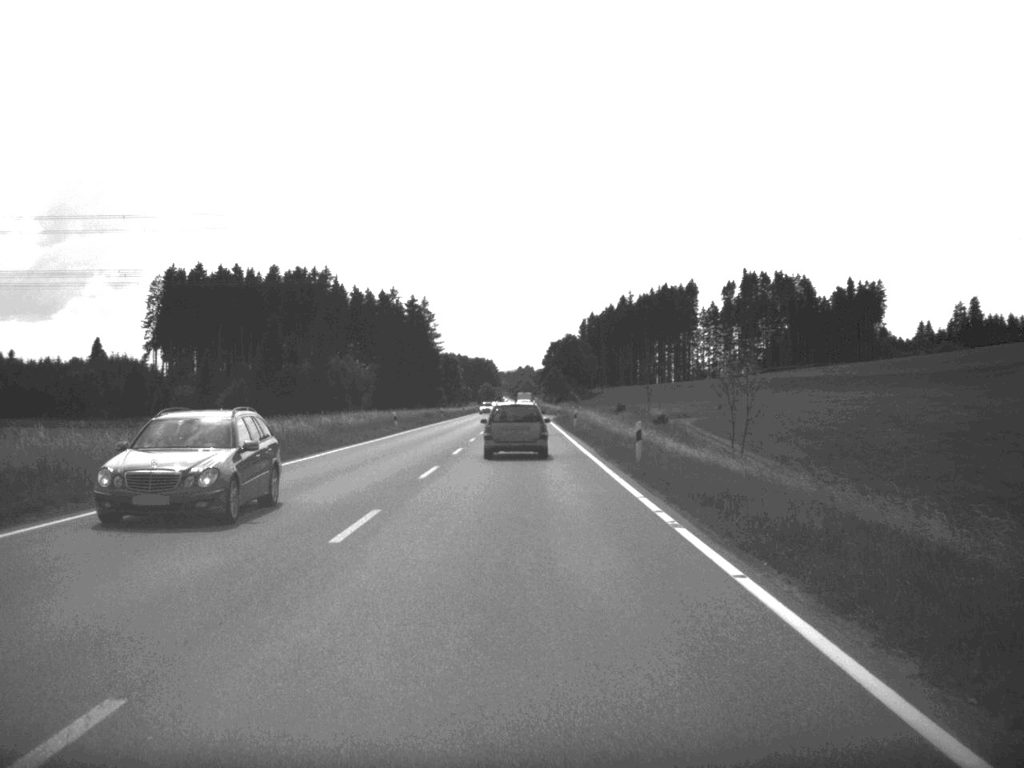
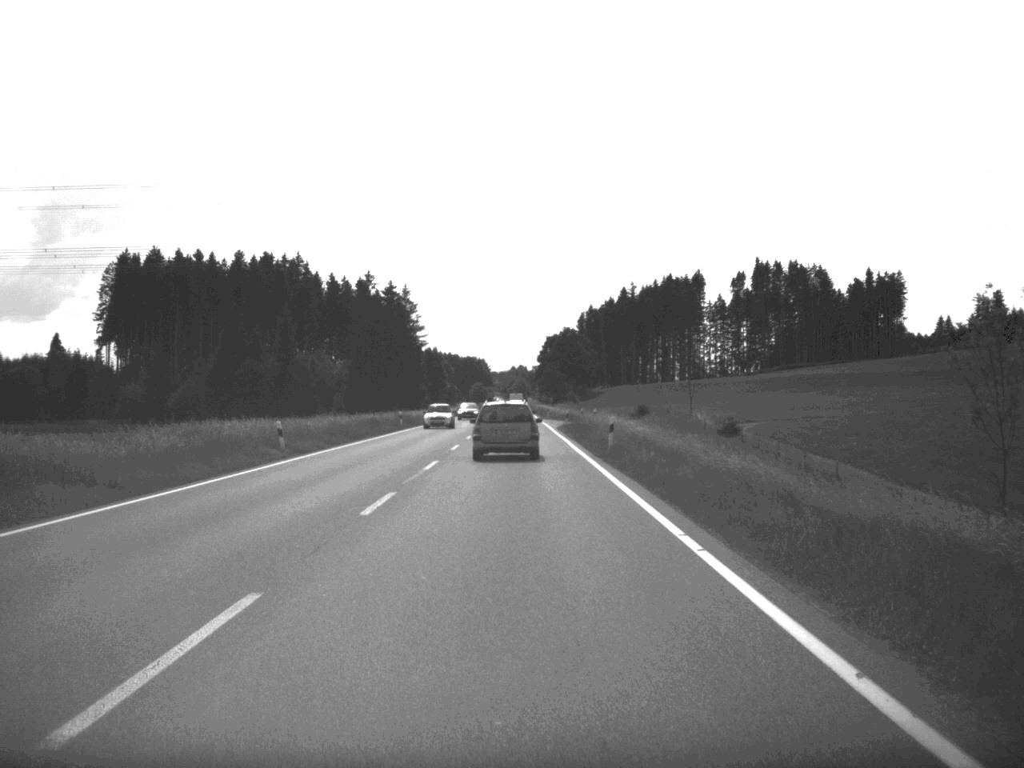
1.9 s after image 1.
(0.0, +32.1) m; 0°
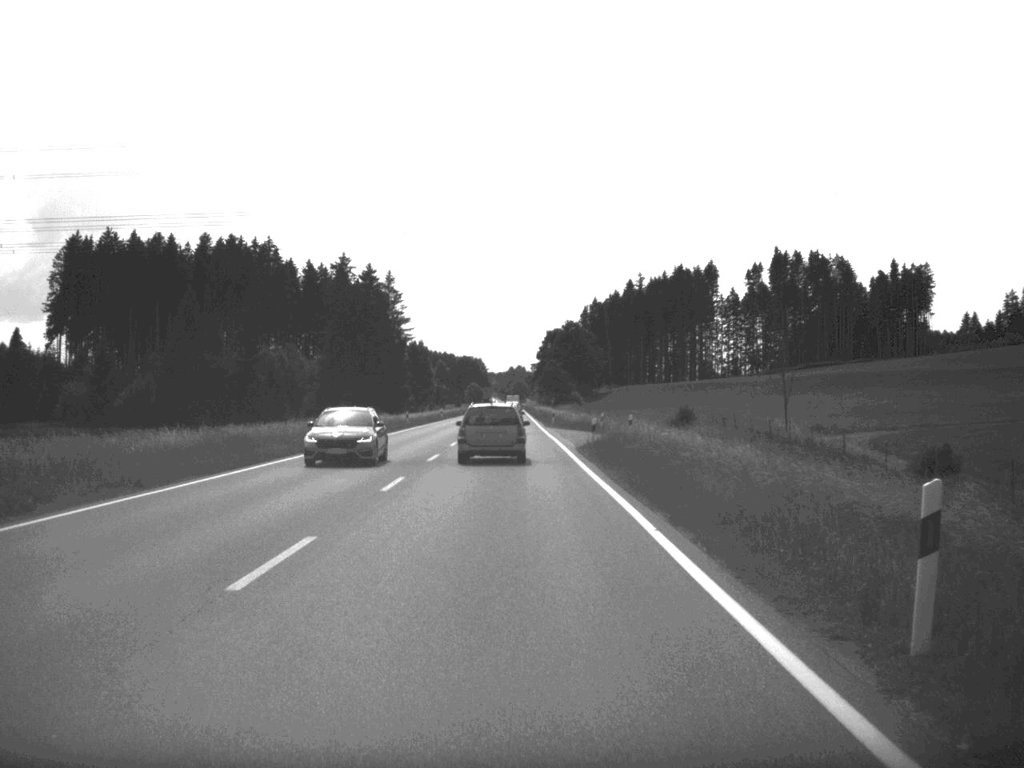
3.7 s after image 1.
(+0.1, +30.3) m; 0°
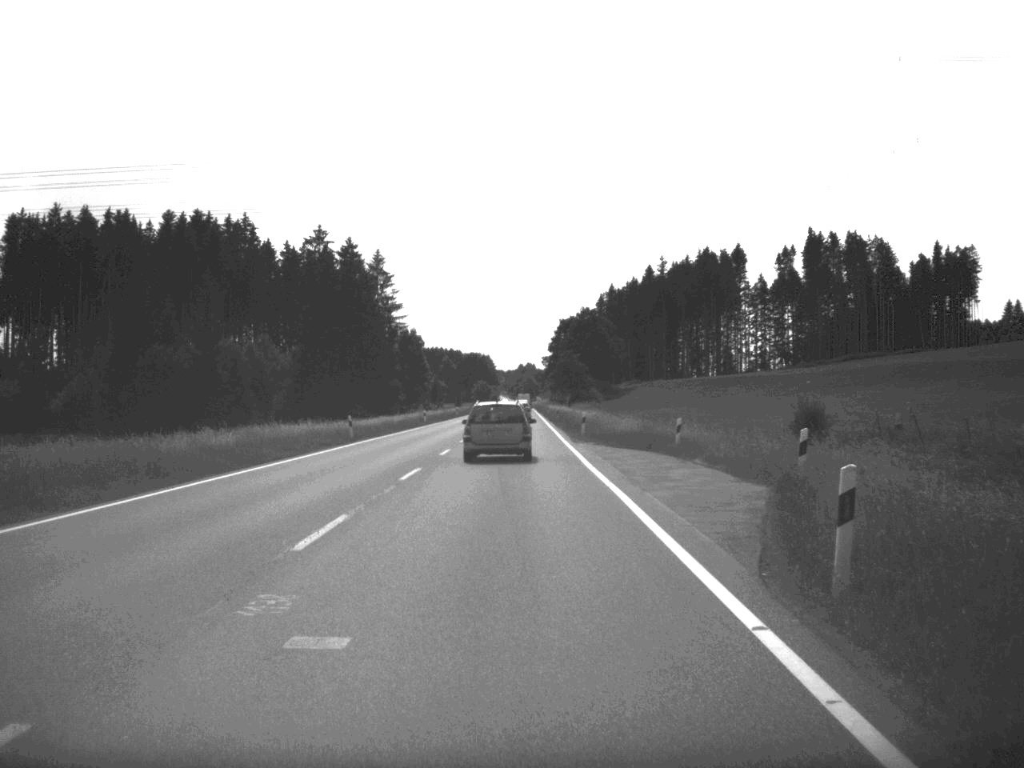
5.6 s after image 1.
(-0.1, +32.4) m; -1°
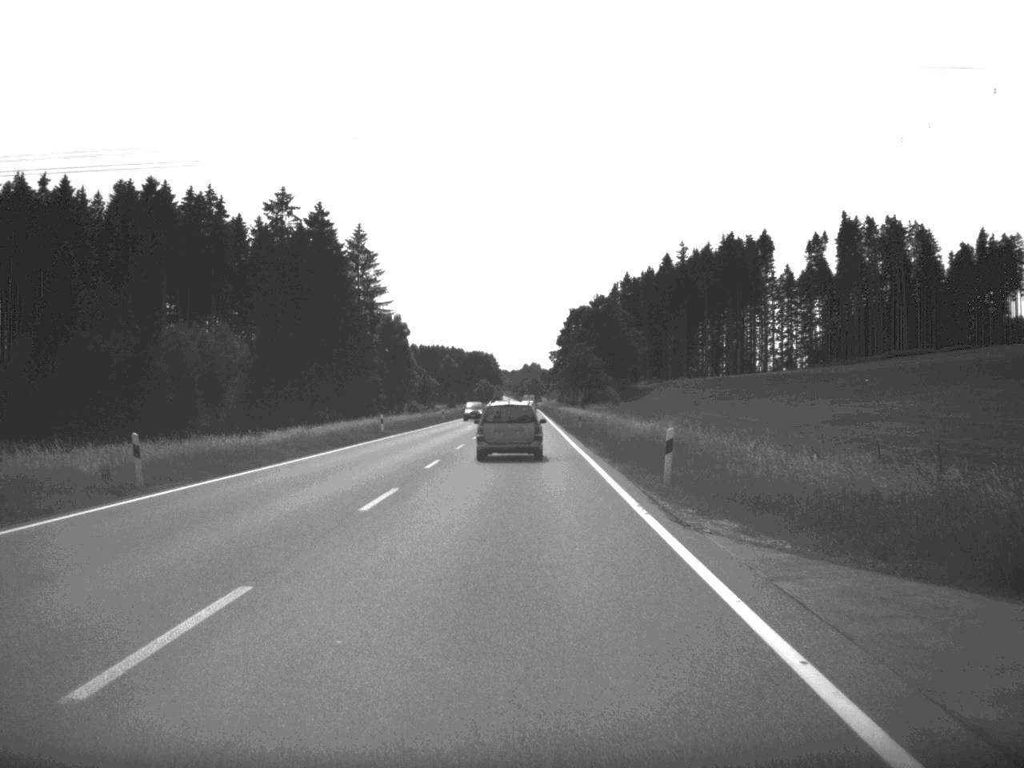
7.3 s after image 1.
(-0.1, +30.7) m; 0°
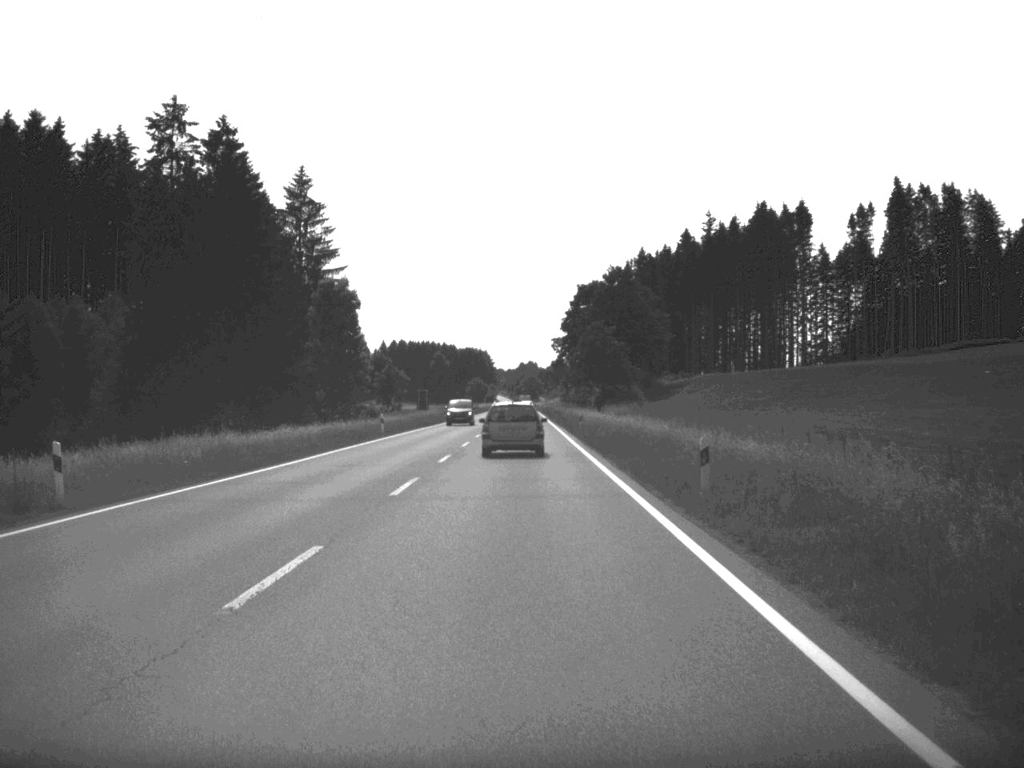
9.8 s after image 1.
(0.0, +44.3) m; 0°
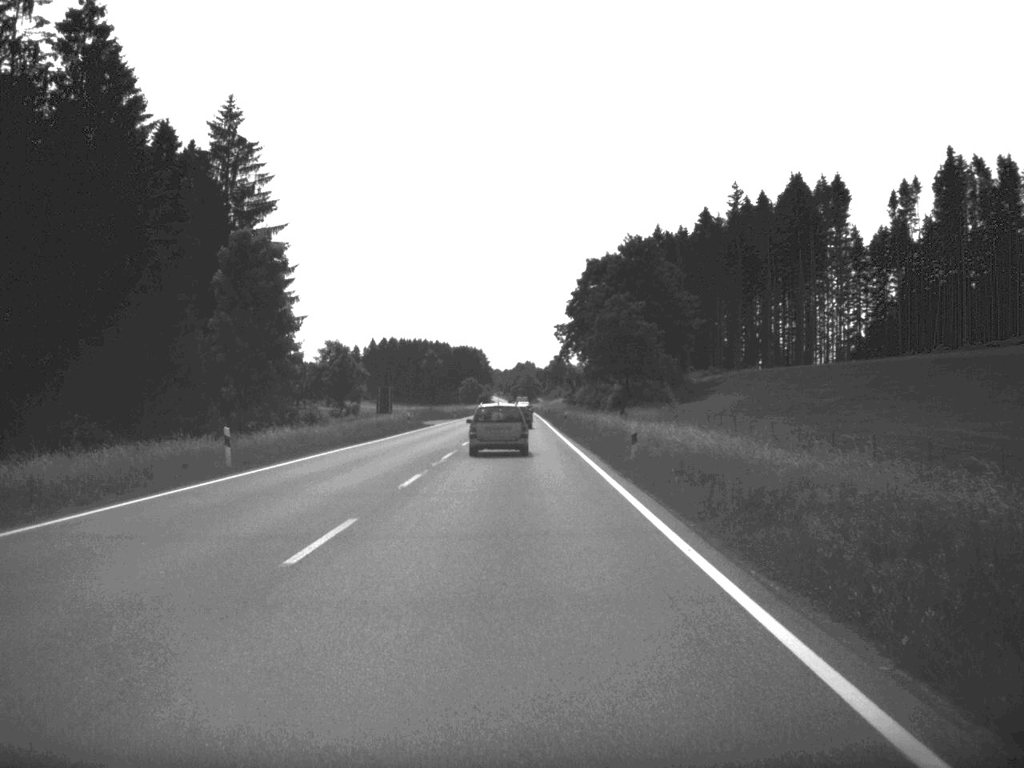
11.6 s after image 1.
(+0.1, +32.5) m; 0°
